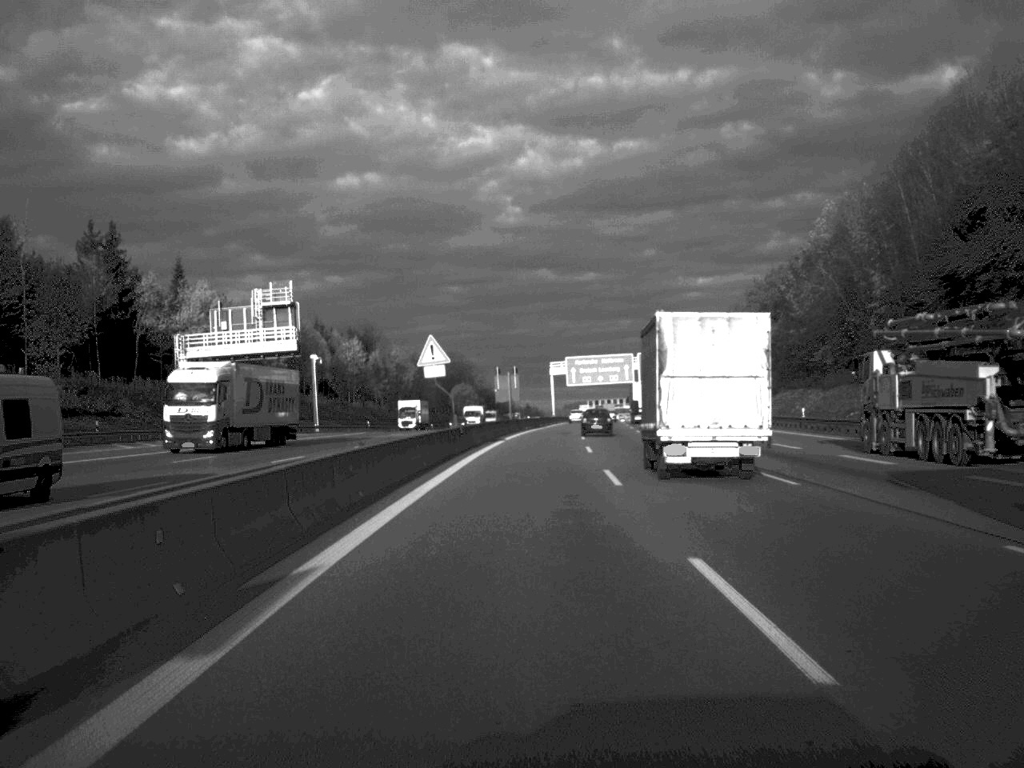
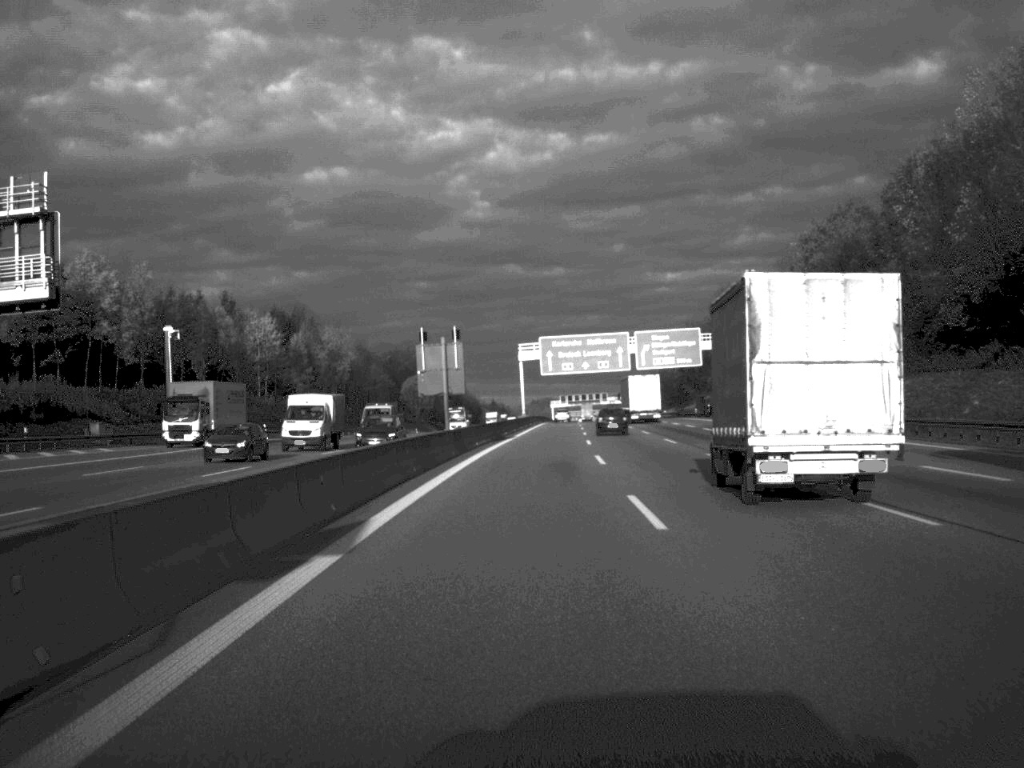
(+0.6, +44.6) m; +1°
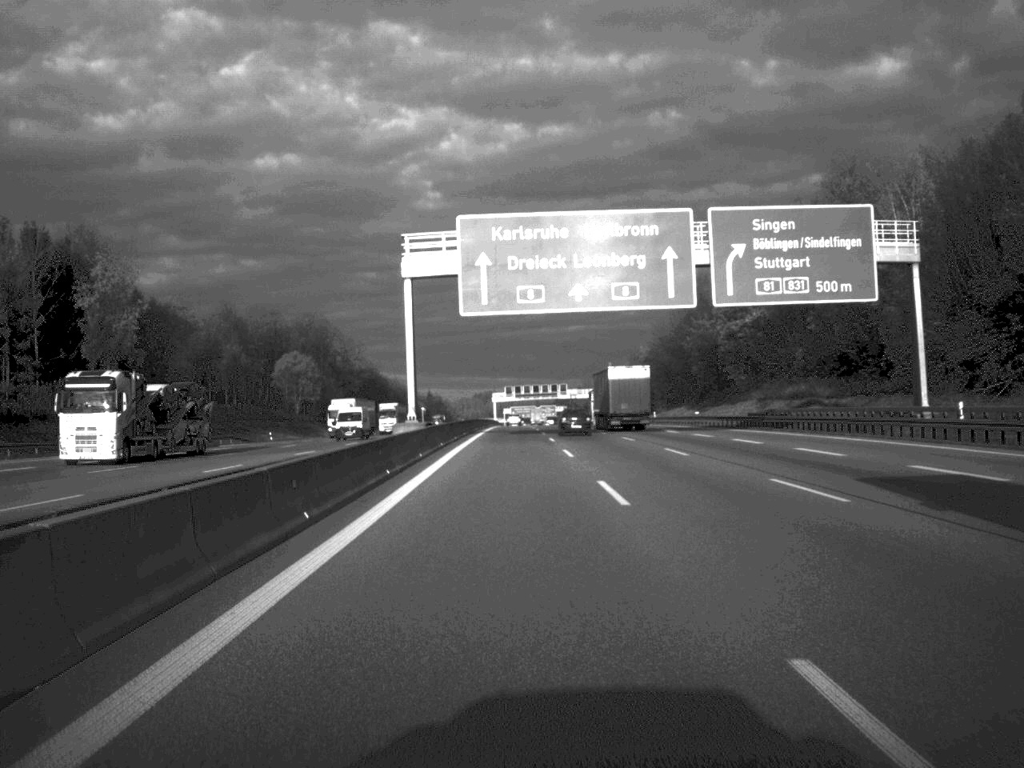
(+1.9, +85.2) m; +2°
